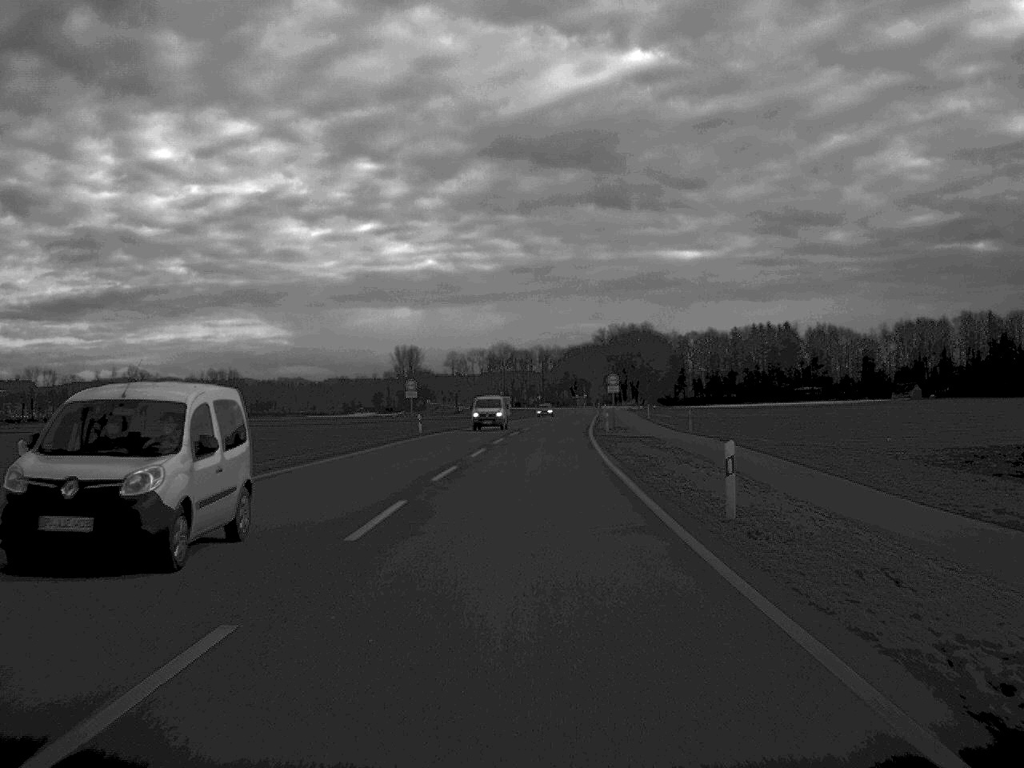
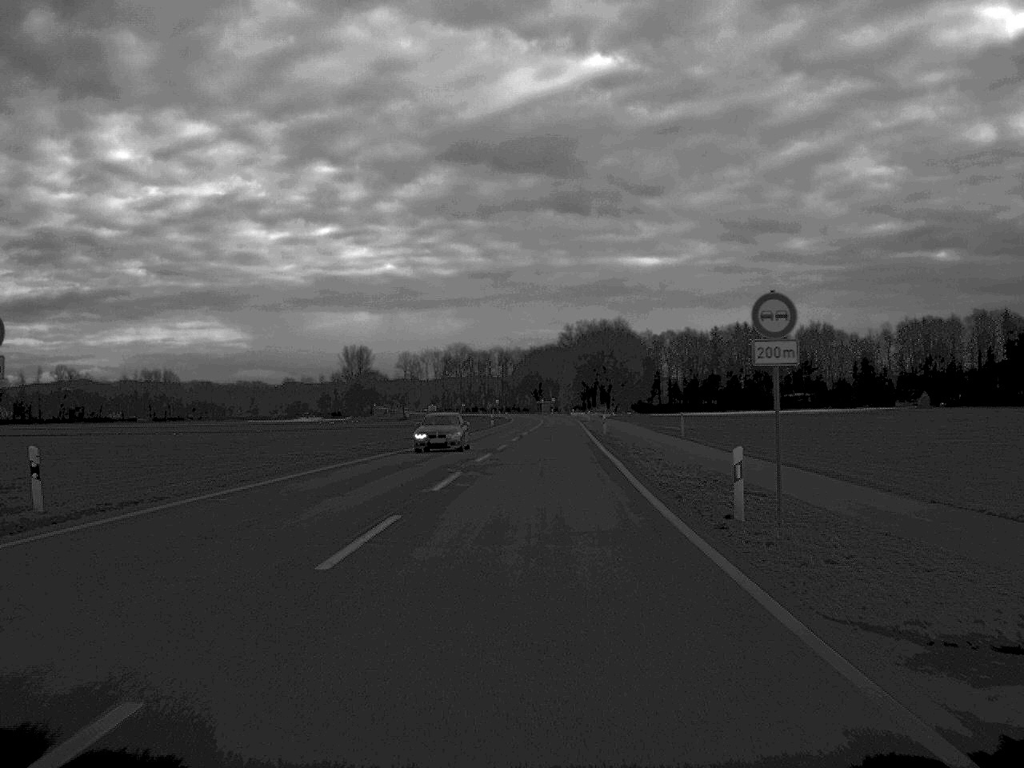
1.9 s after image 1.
(+0.8, +49.8) m; +2°
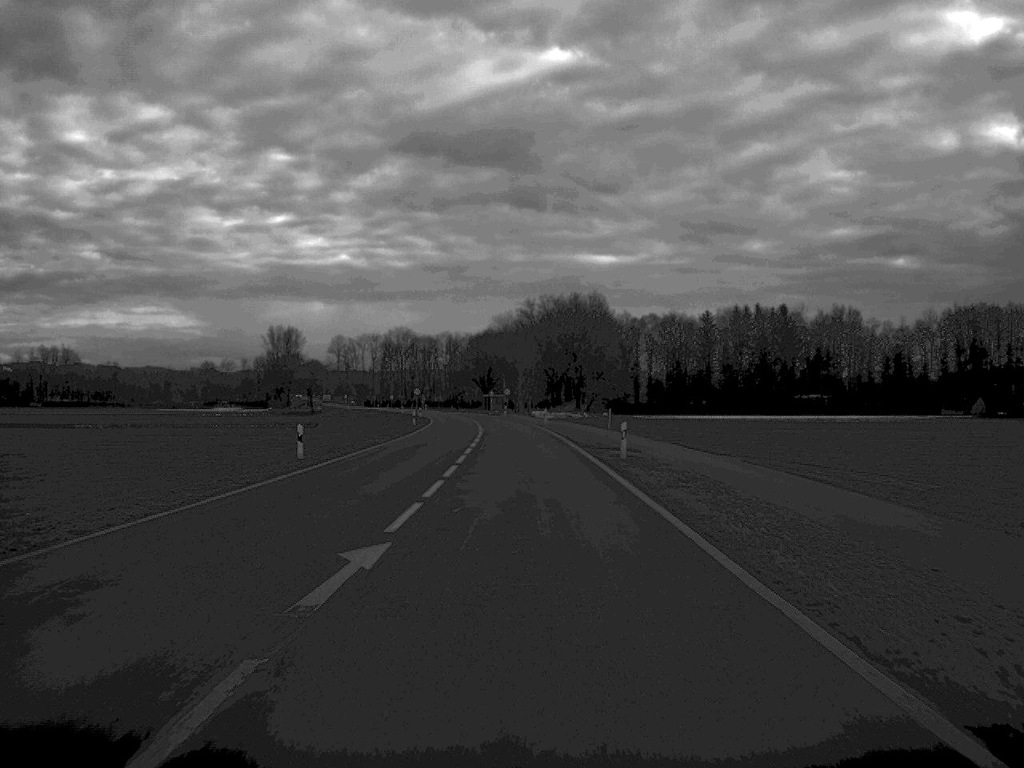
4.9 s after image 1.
(+1.7, +82.5) m; +2°
